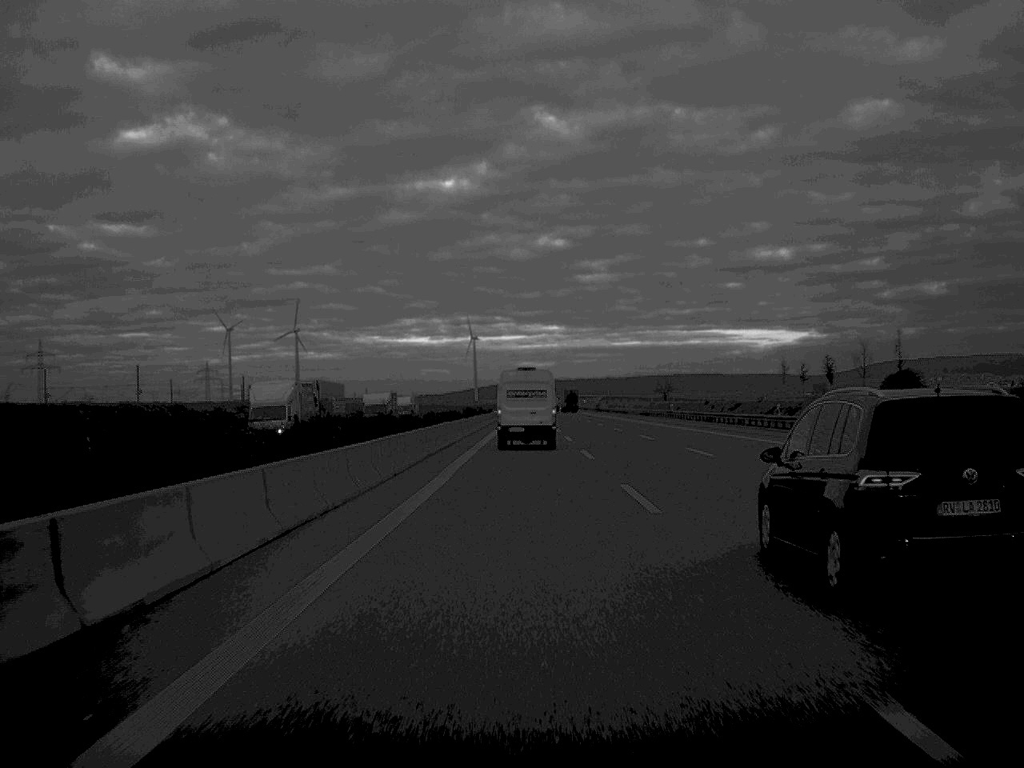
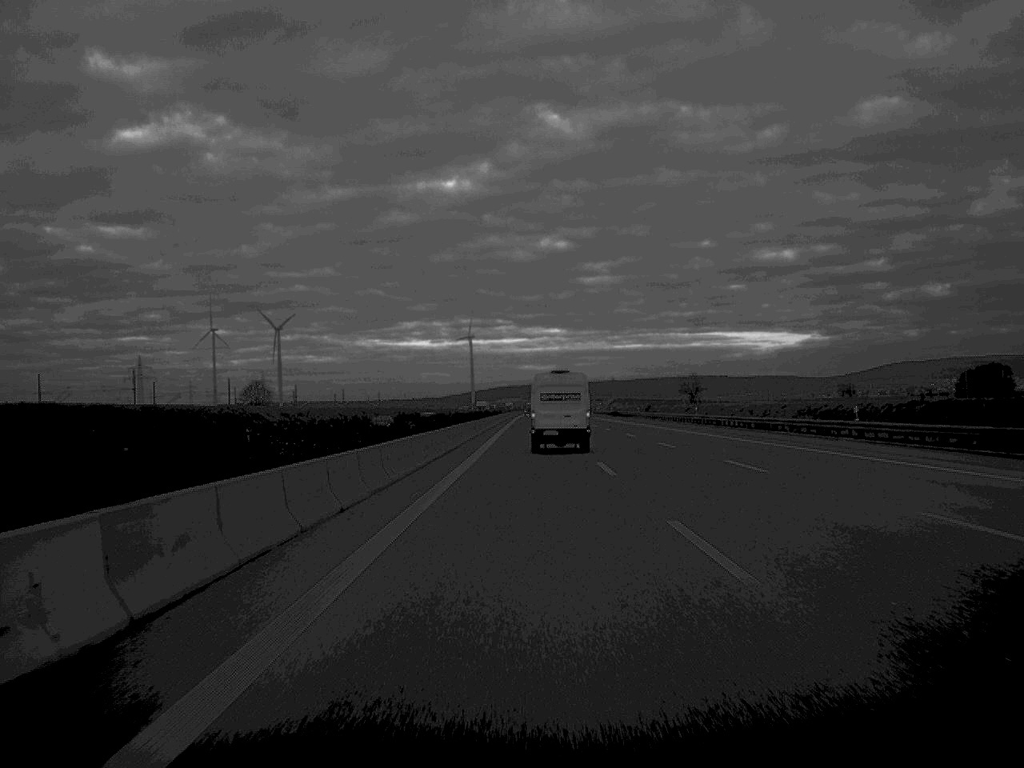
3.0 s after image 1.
(-0.1, +115.7) m; 0°
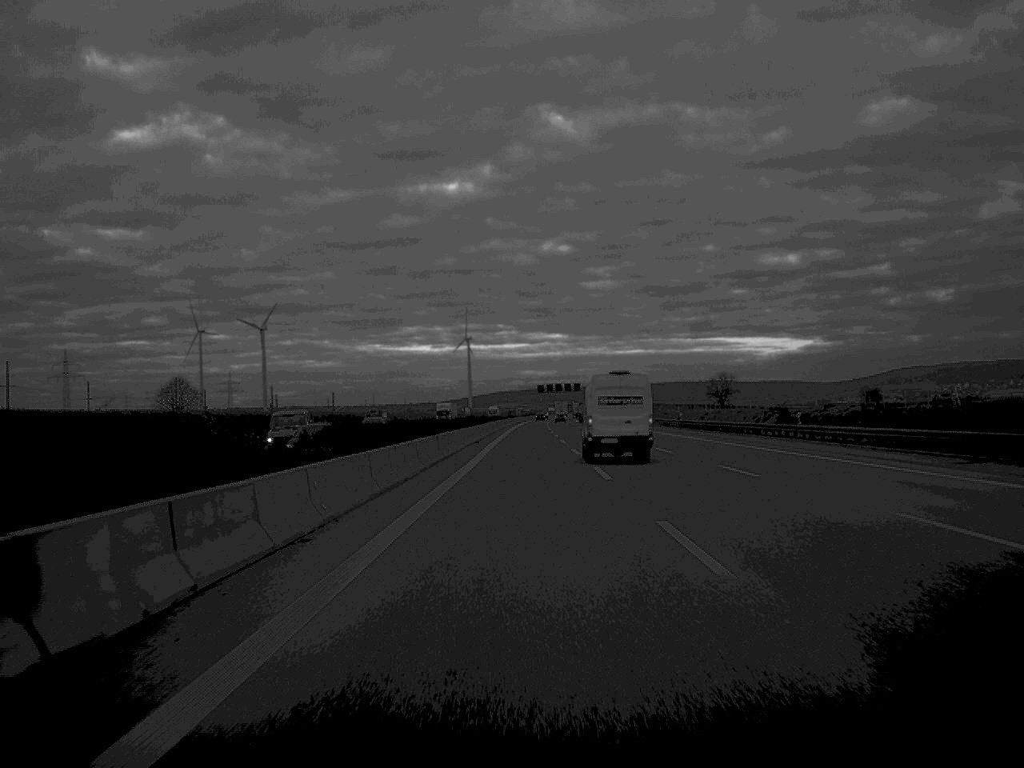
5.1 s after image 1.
(+0.1, +89.3) m; 0°
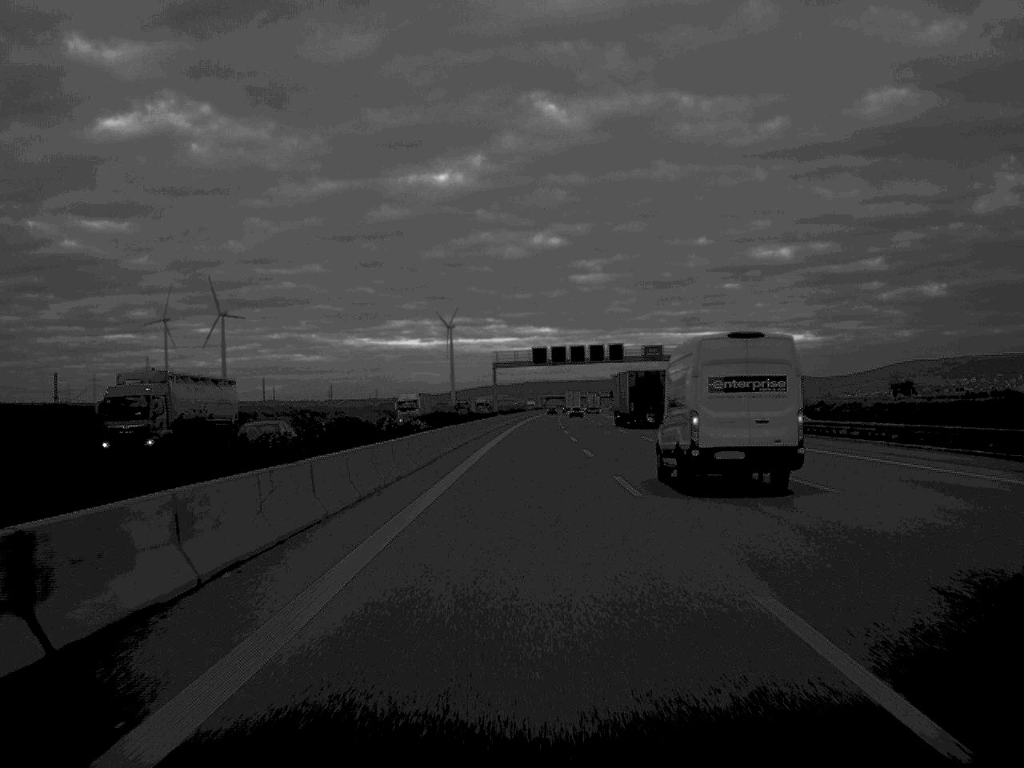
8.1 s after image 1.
(+0.4, +133.5) m; +1°
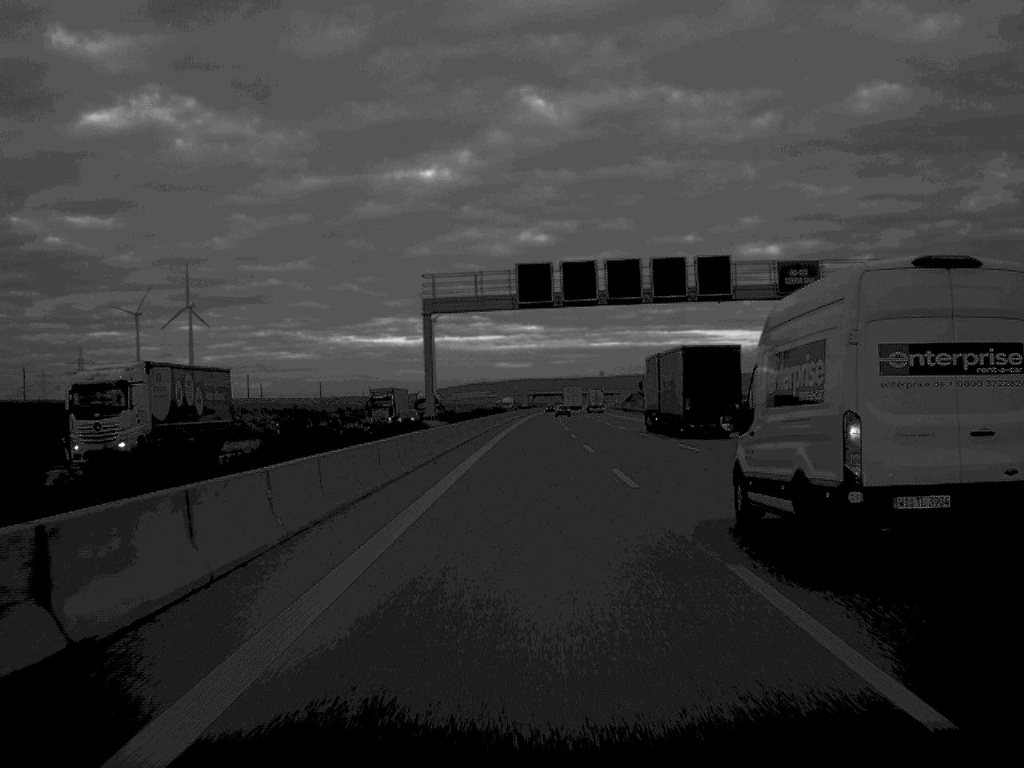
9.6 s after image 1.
(+0.4, +69.9) m; +1°
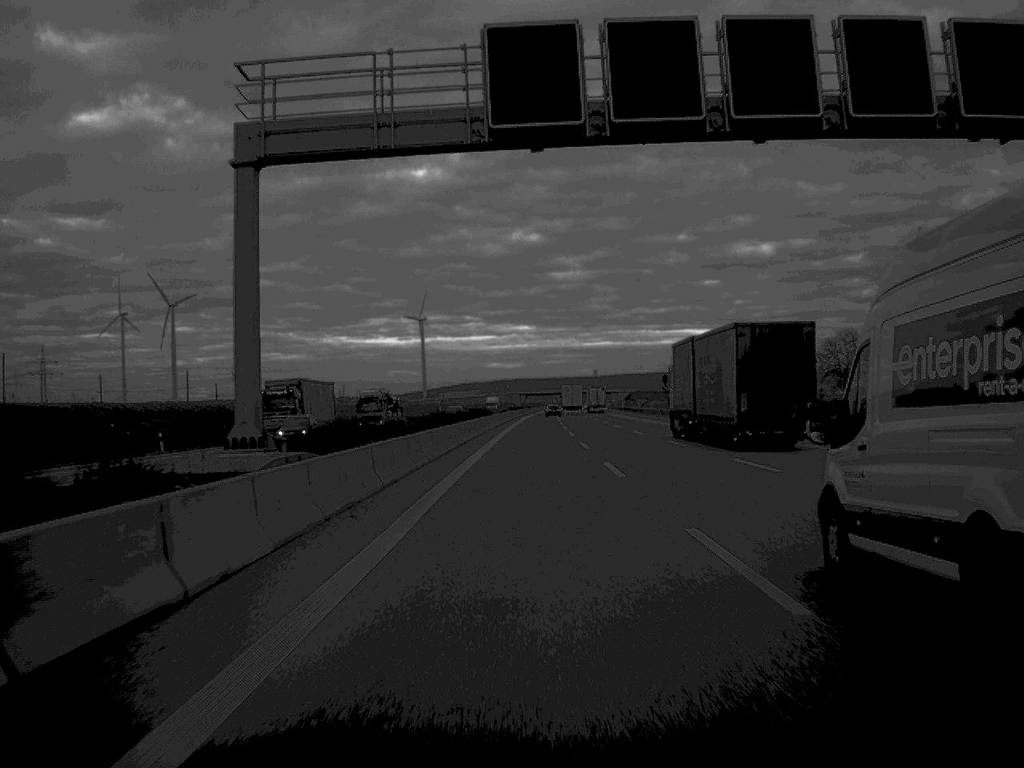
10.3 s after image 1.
(+0.1, +32.8) m; 0°
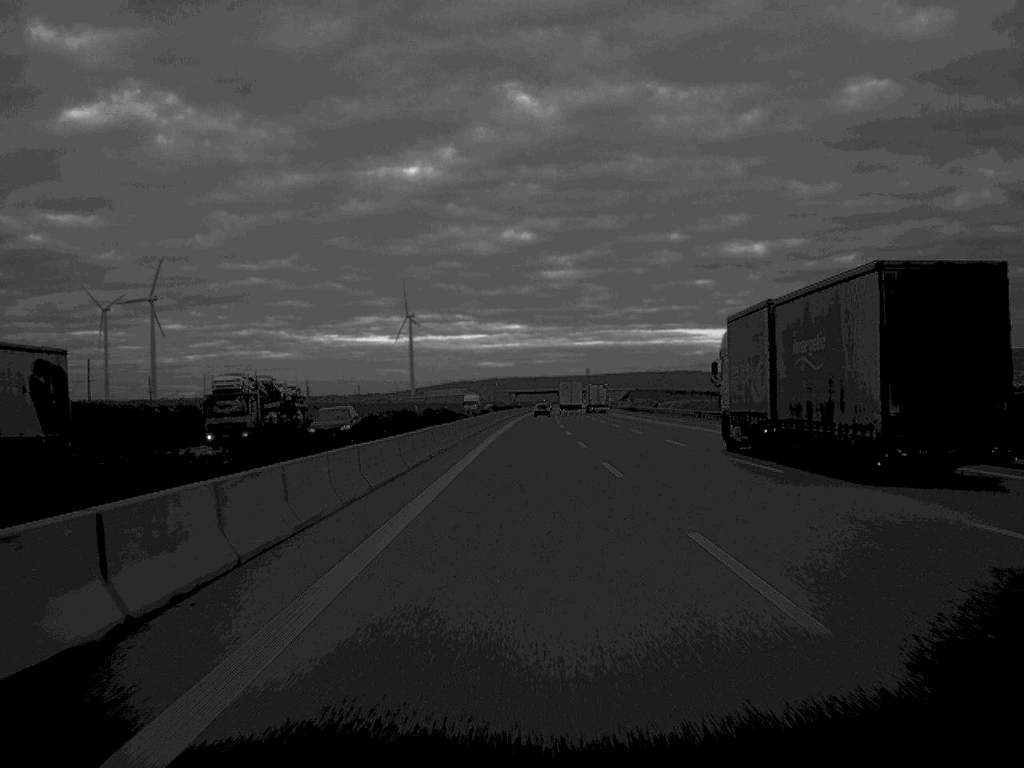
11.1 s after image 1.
(+0.1, +35.9) m; 0°
